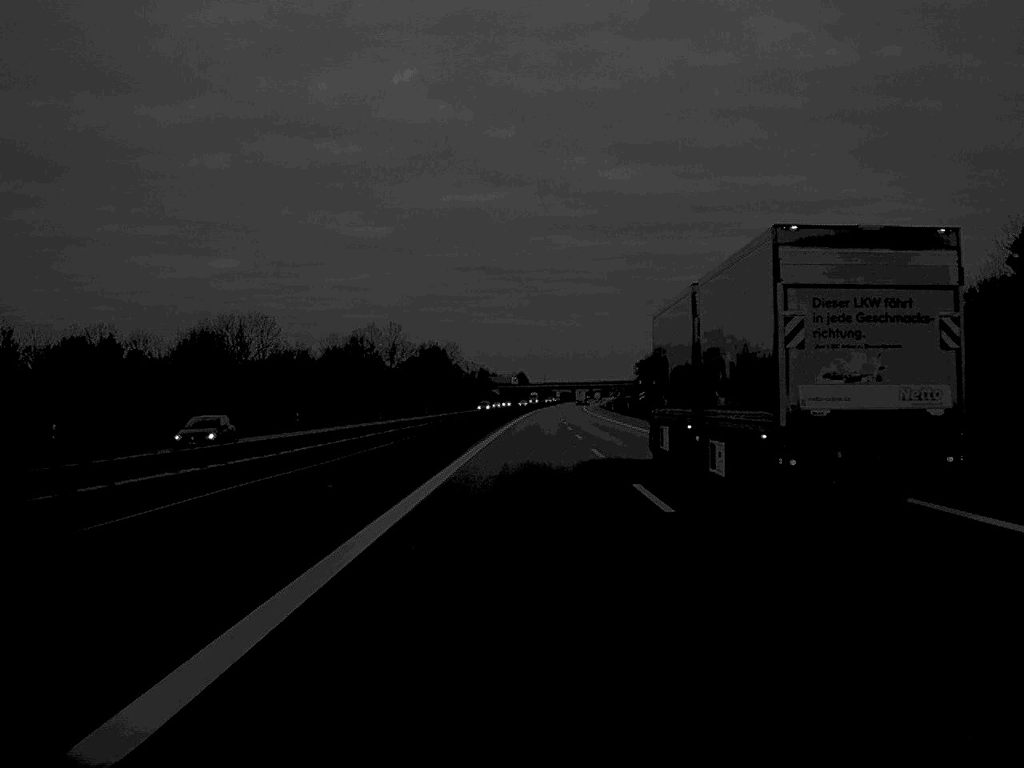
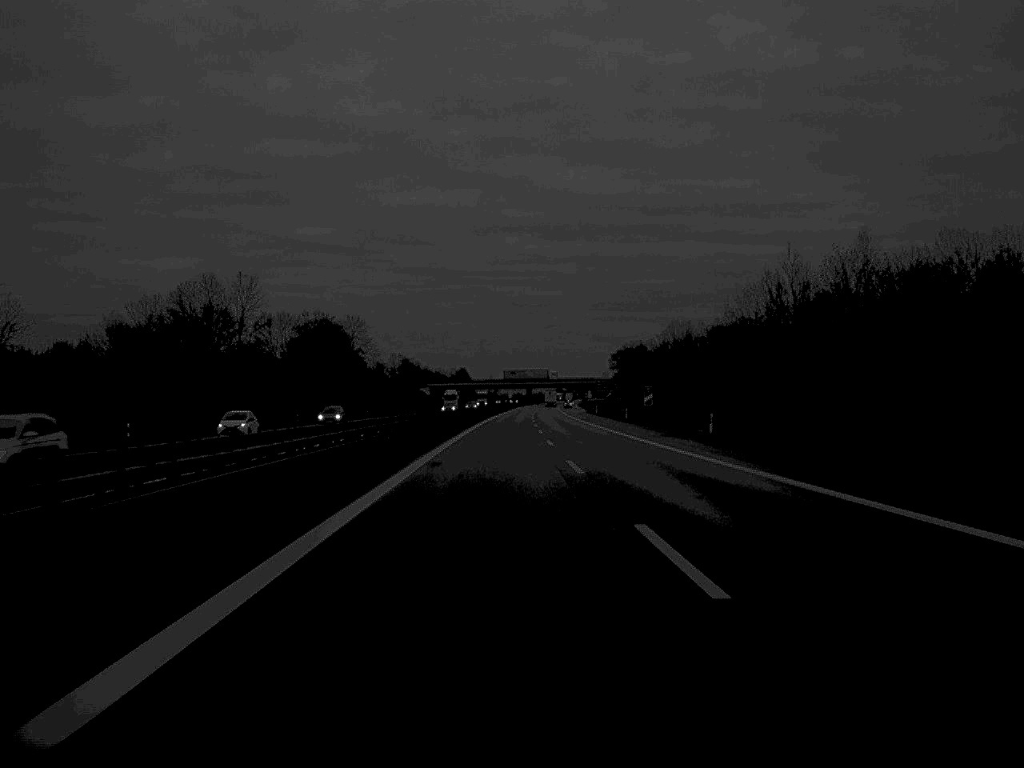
(+1.9, +135.5) m; +2°
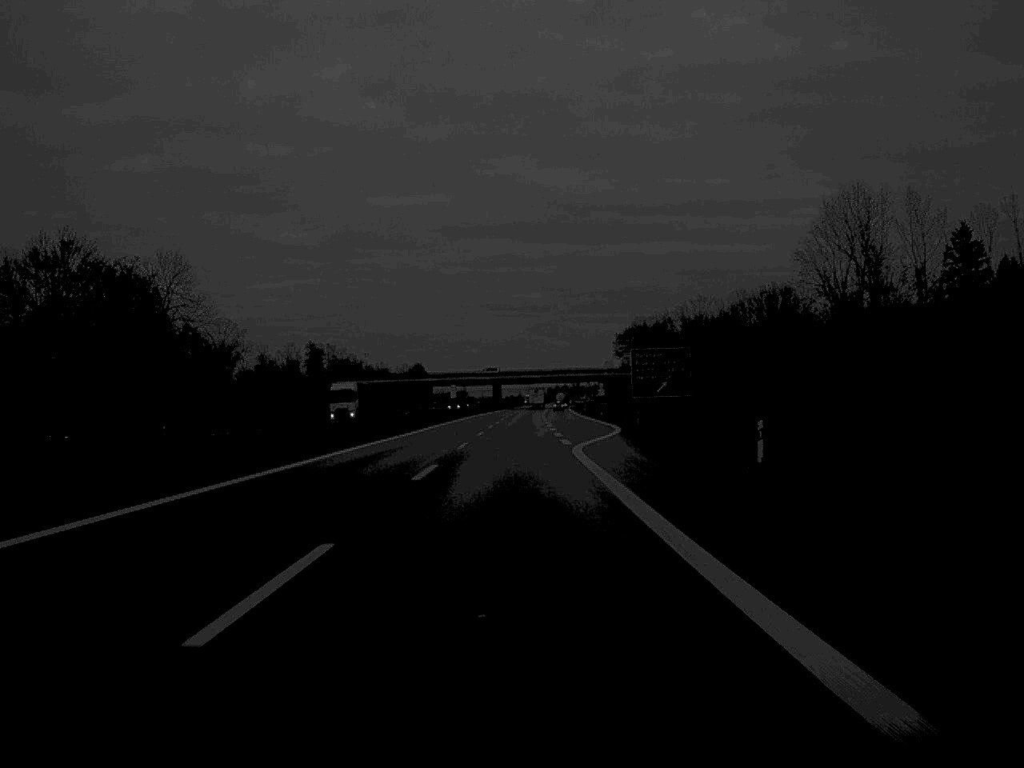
(+2.6, +129.7) m; +1°
